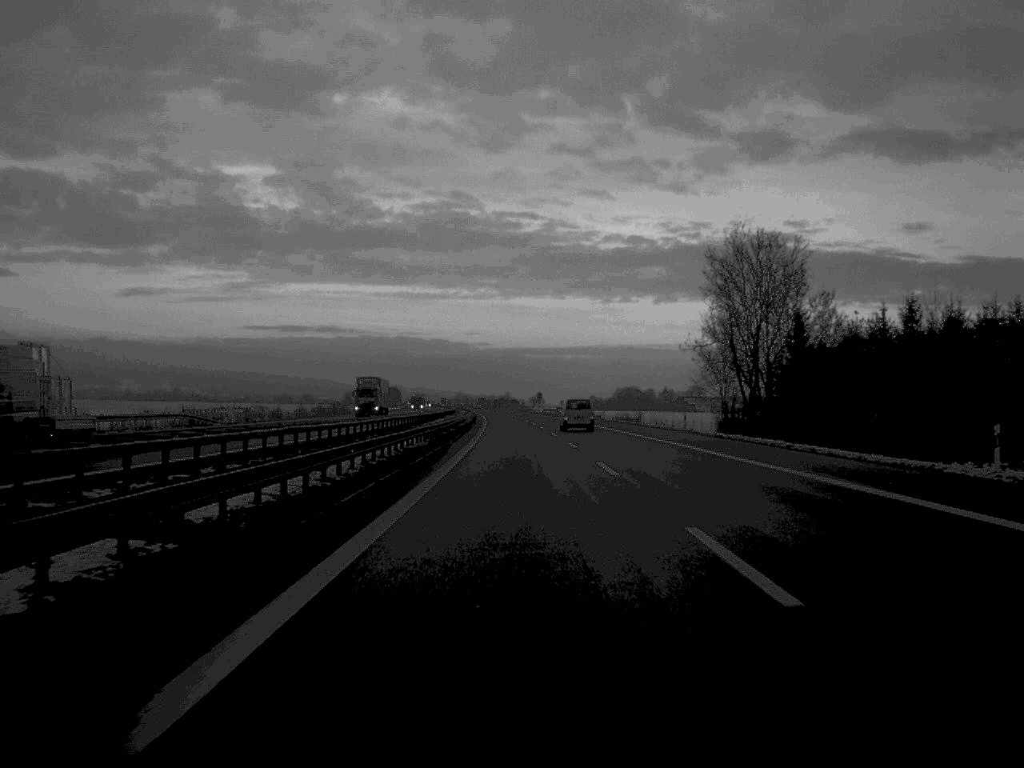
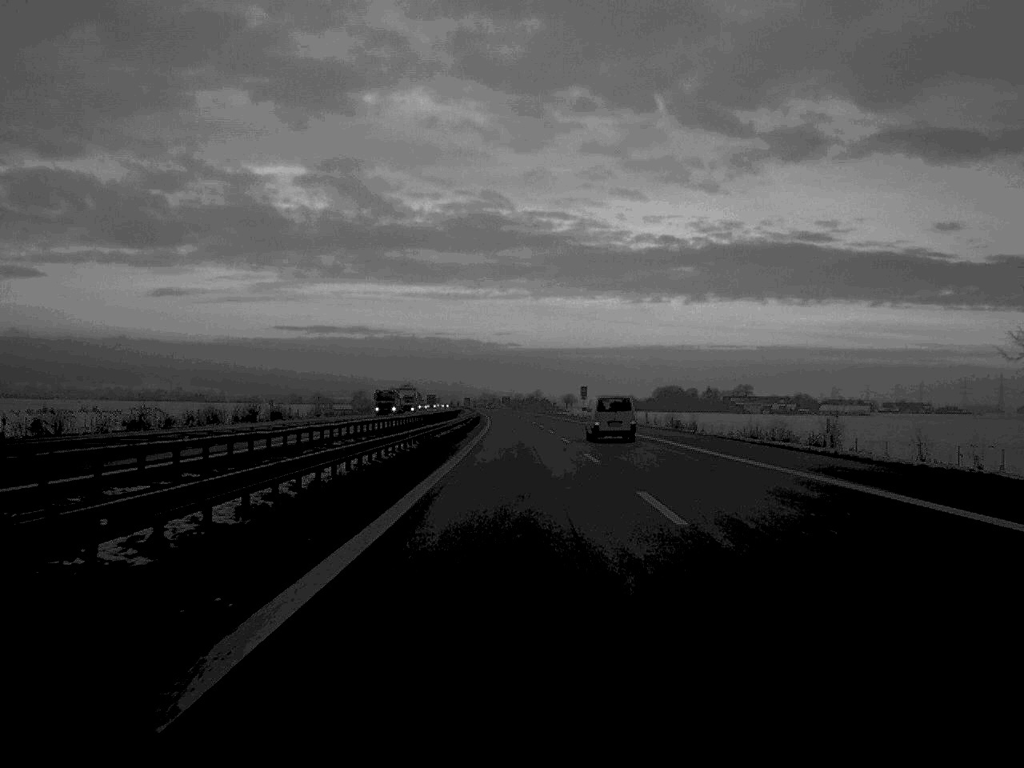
(-0.9, +82.7) m; -1°
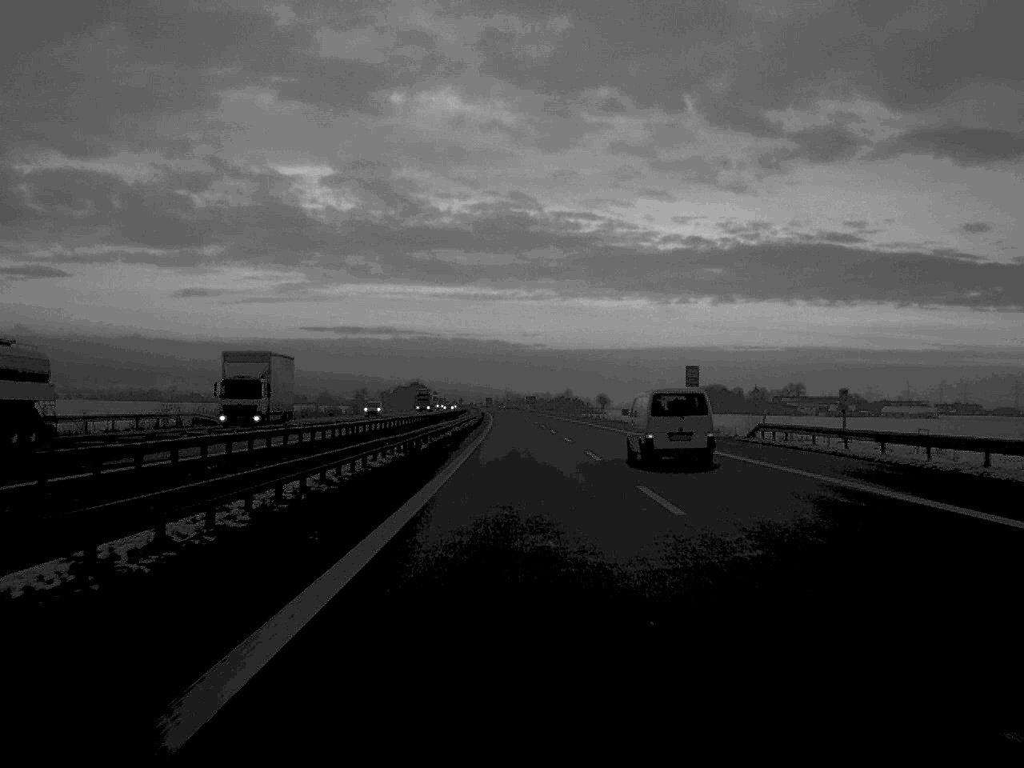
(-1.0, +87.8) m; -1°
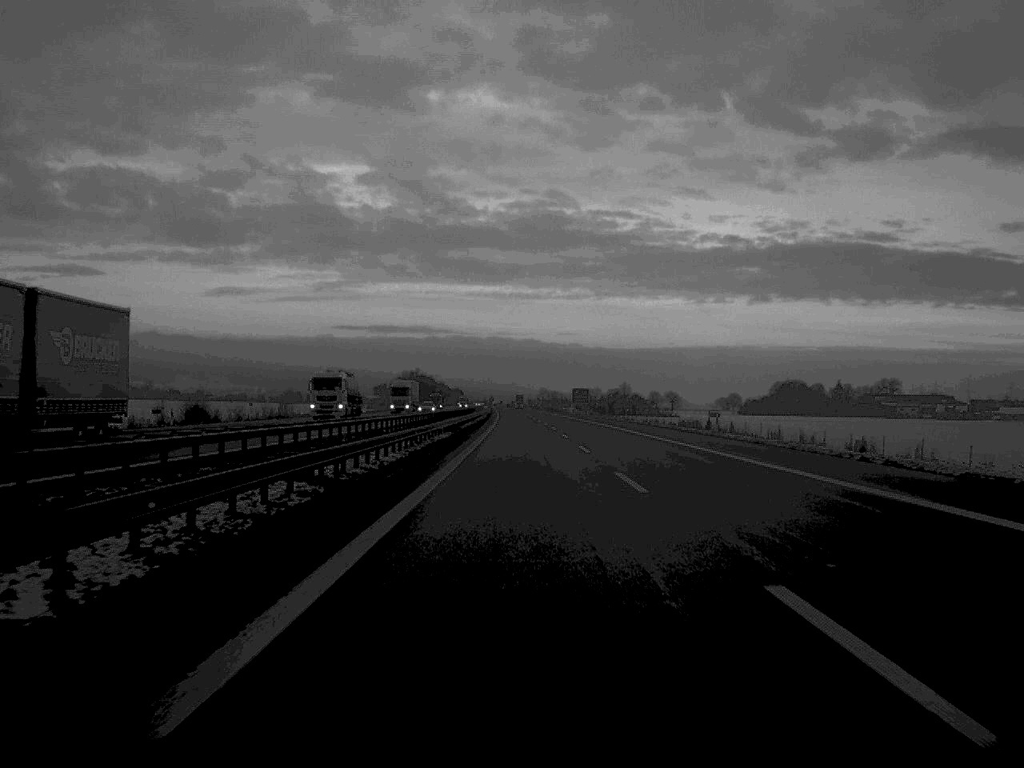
(-1.9, +138.0) m; -2°
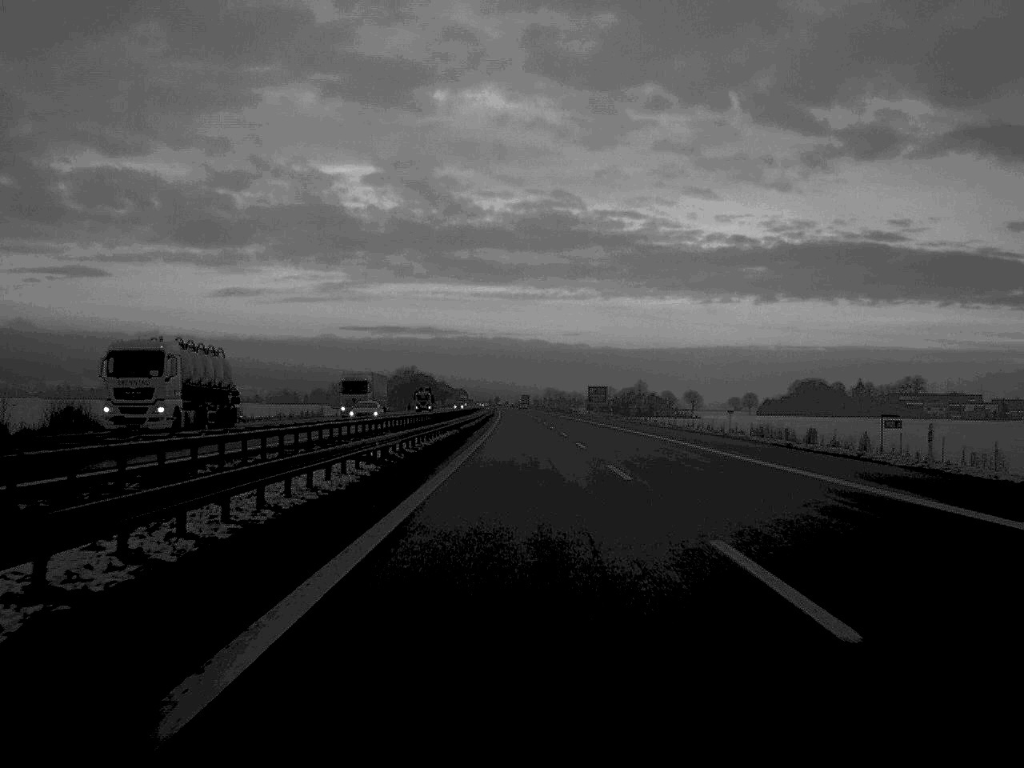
(-0.1, +32.2) m; 0°
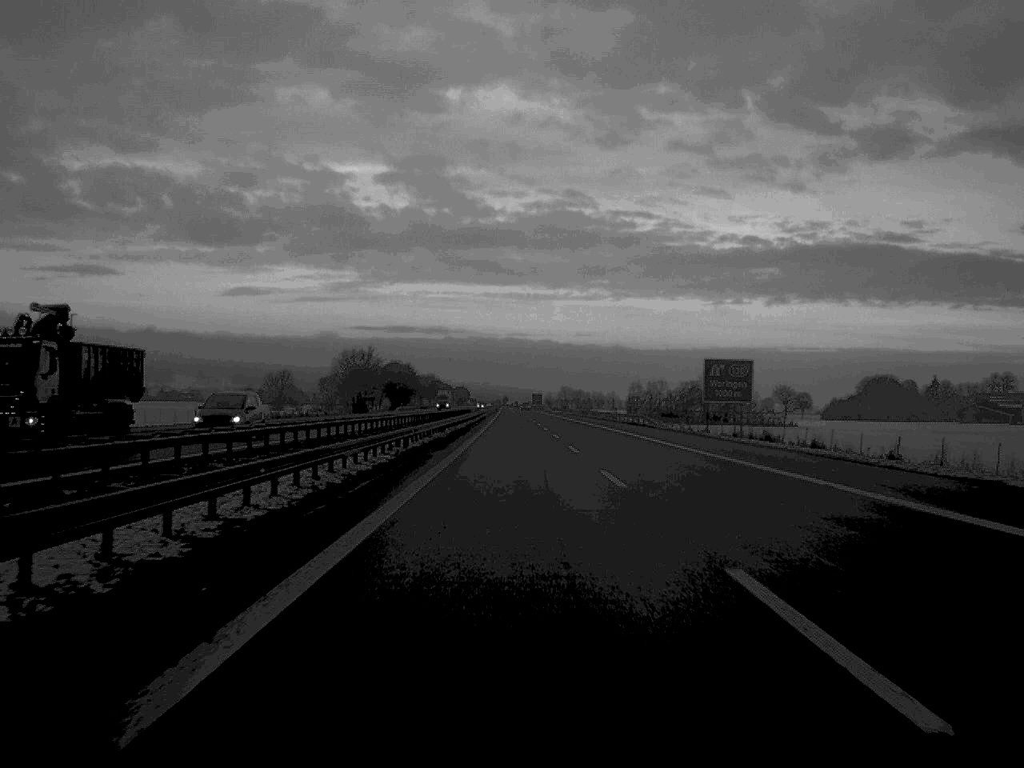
(-0.6, +109.5) m; 0°
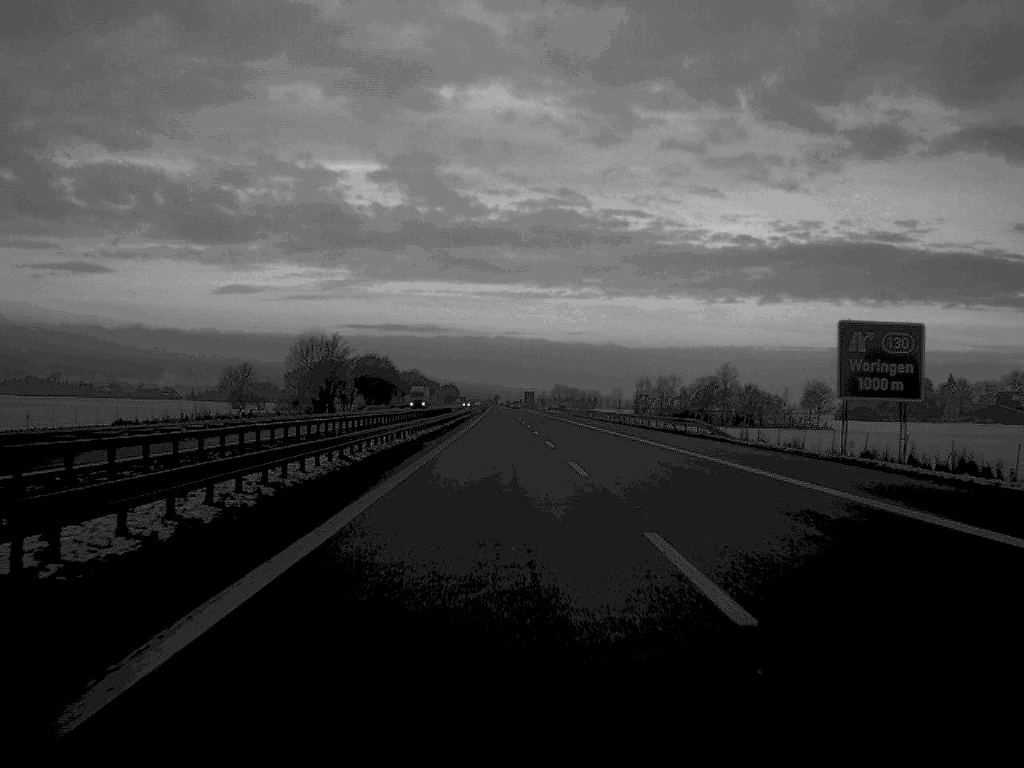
(+0.1, +32.2) m; 0°
